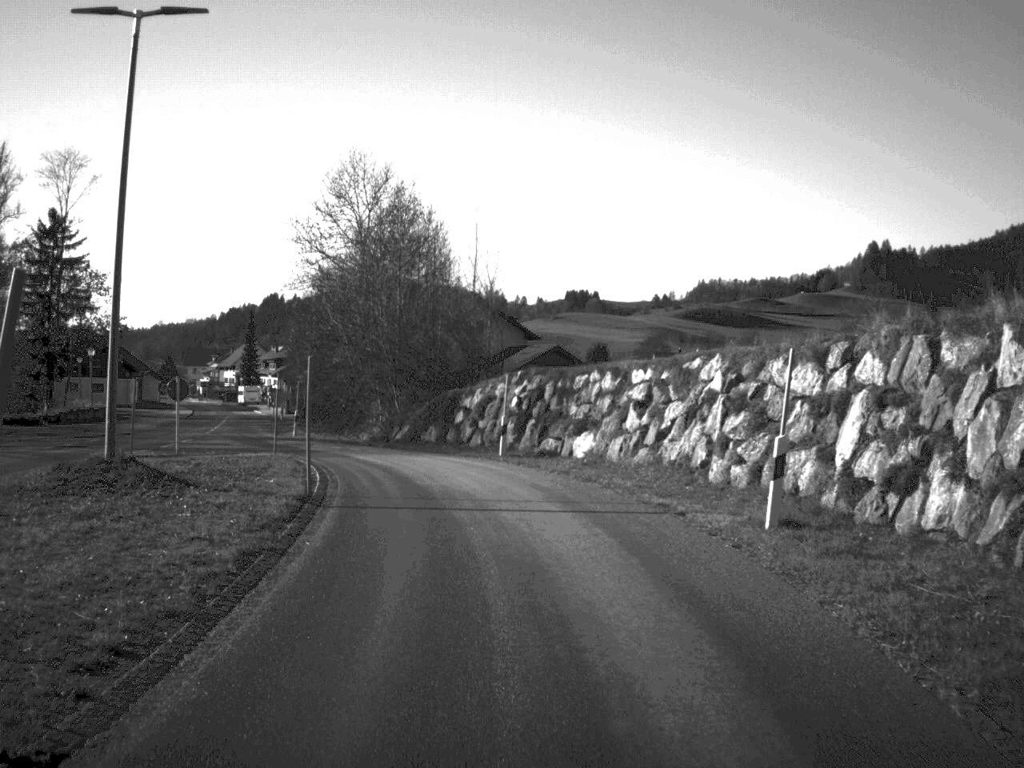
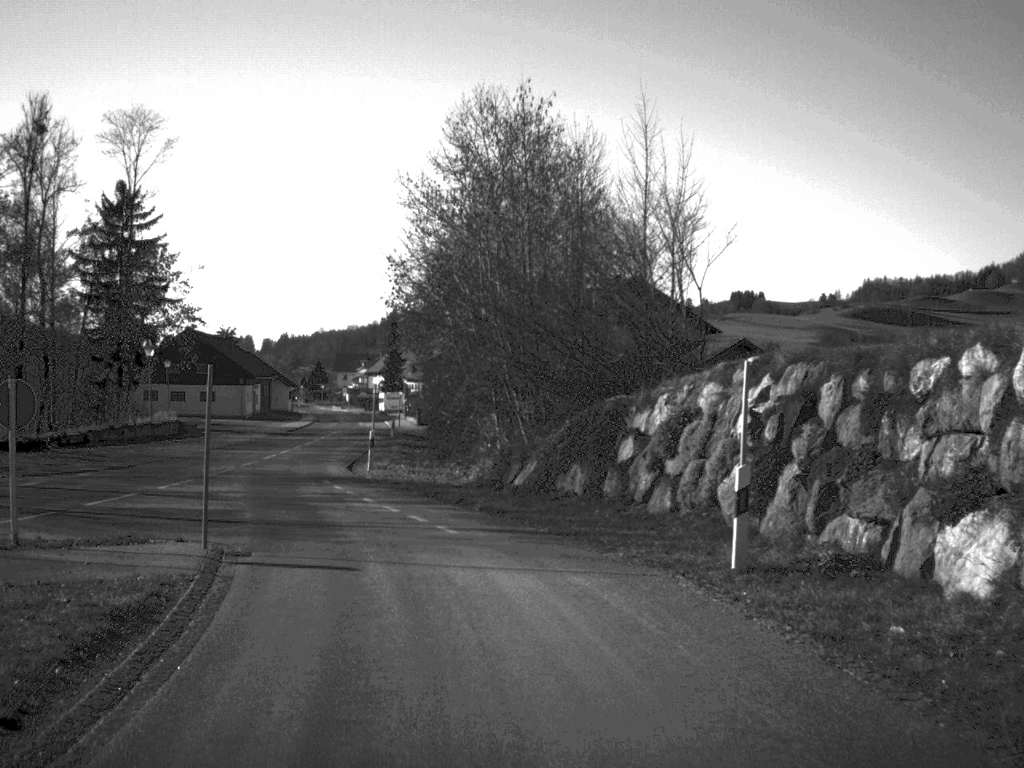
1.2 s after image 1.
(-0.9, +18.3) m; -8°
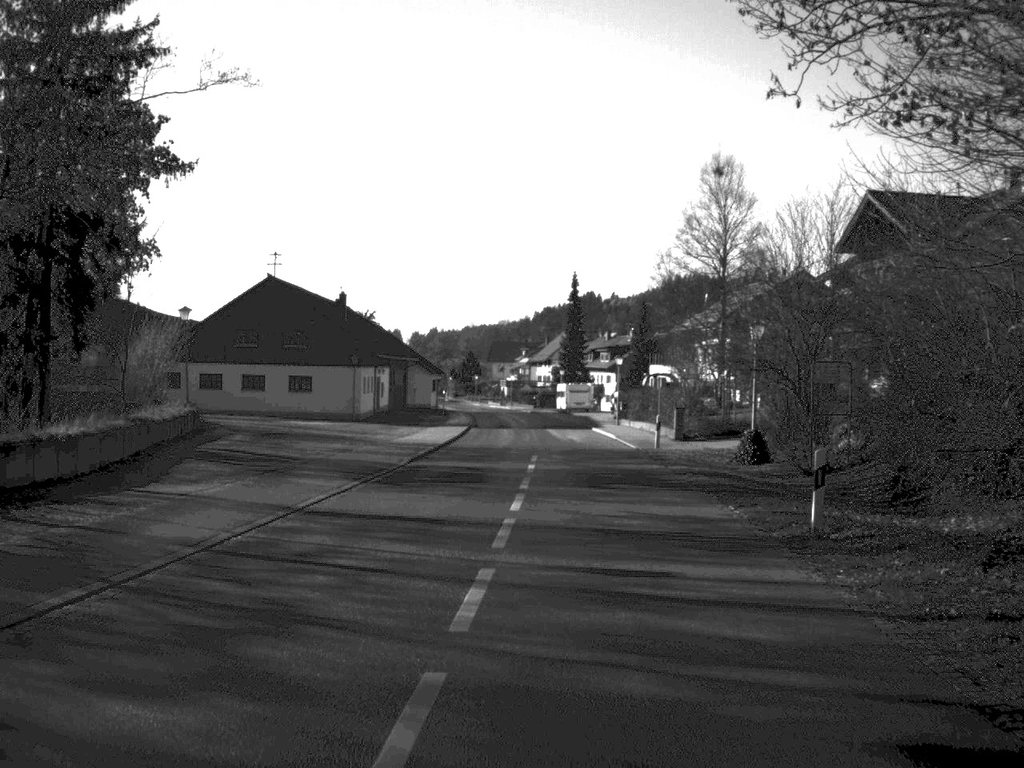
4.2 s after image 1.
(-7.1, +44.1) m; -6°
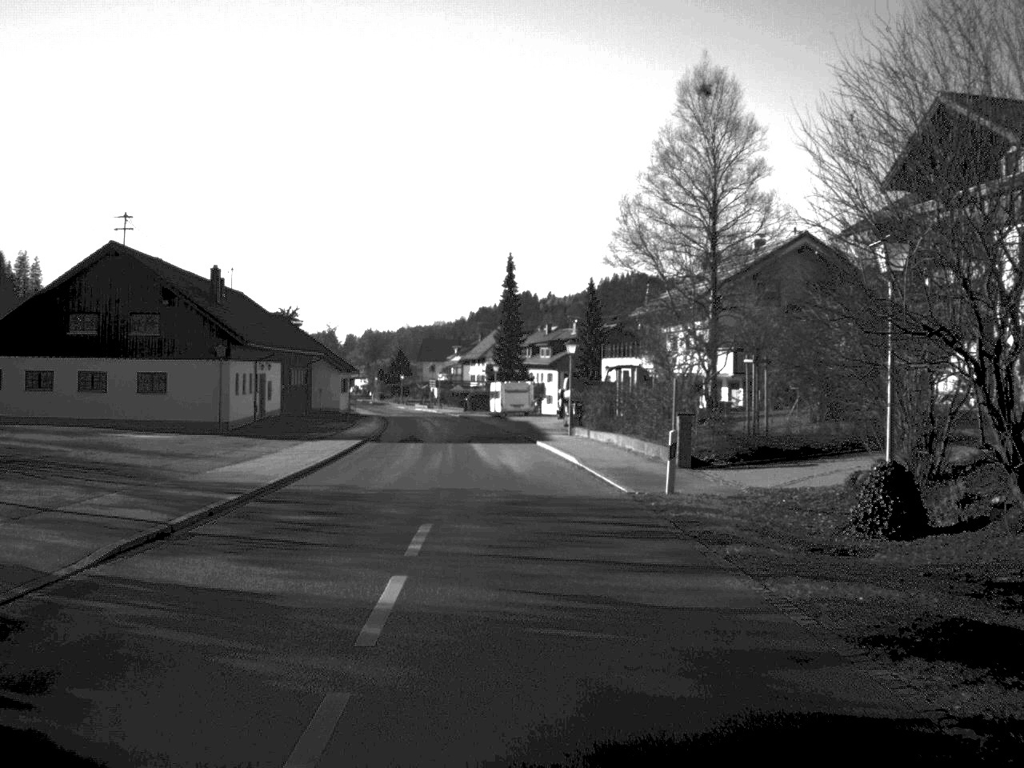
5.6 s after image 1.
(+0.6, +18.4) m; +3°
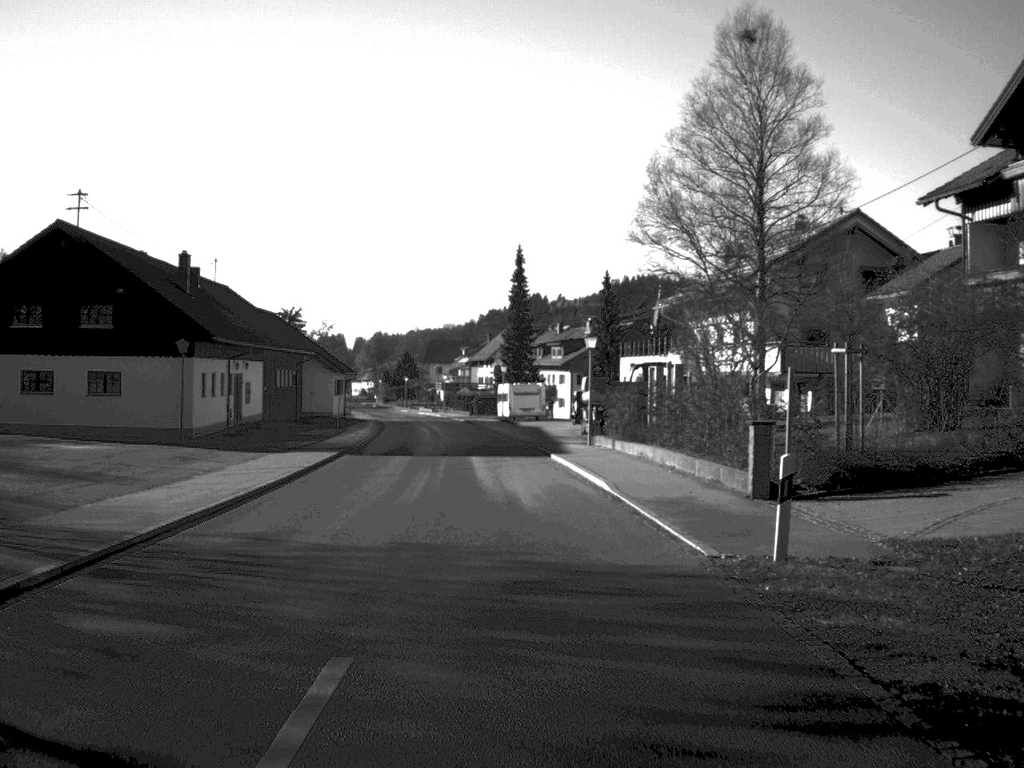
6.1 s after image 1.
(0.0, +8.1) m; 0°
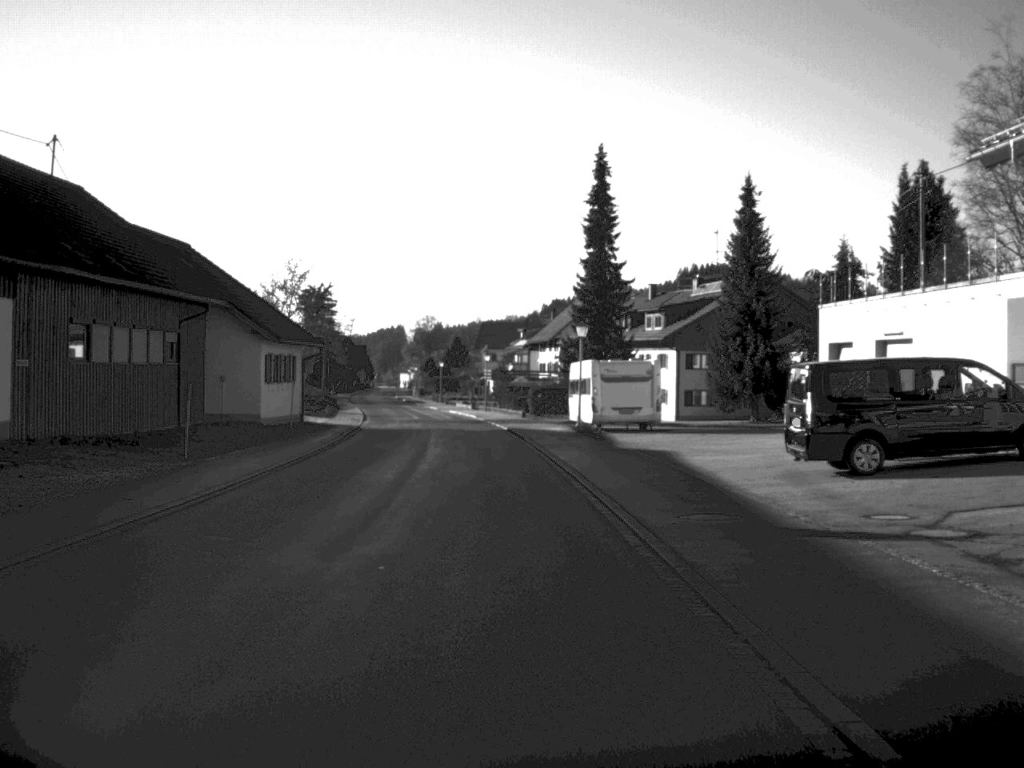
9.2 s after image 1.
(-1.1, +40.6) m; -3°
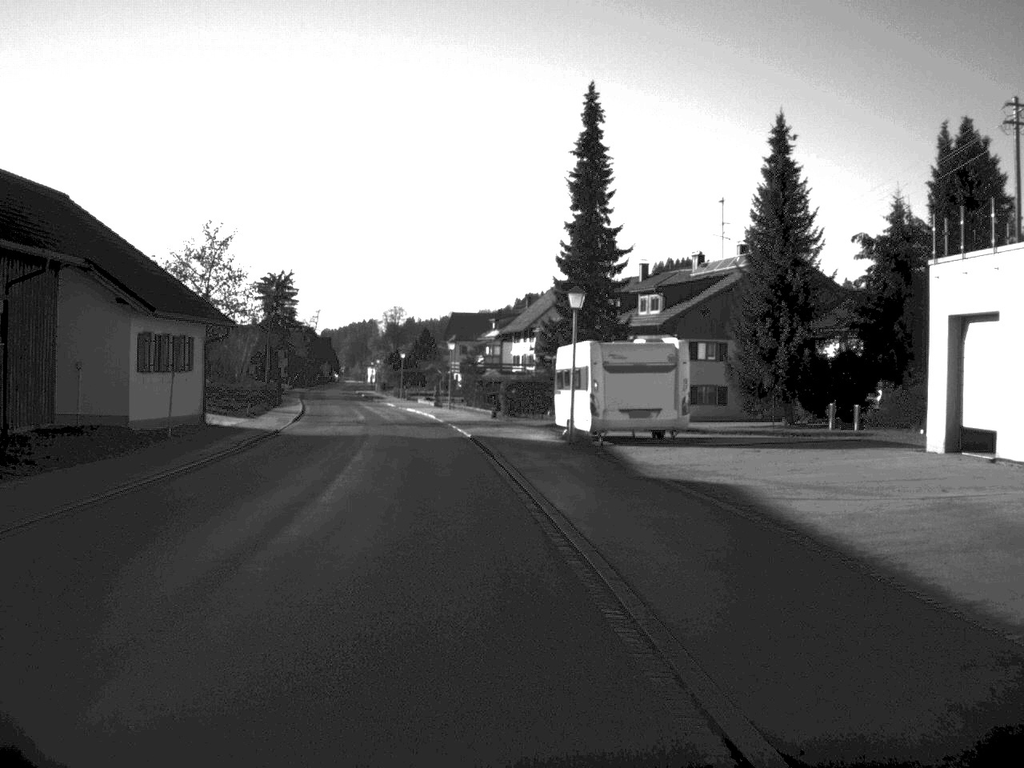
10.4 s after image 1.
(+0.1, +13.0) m; +1°
